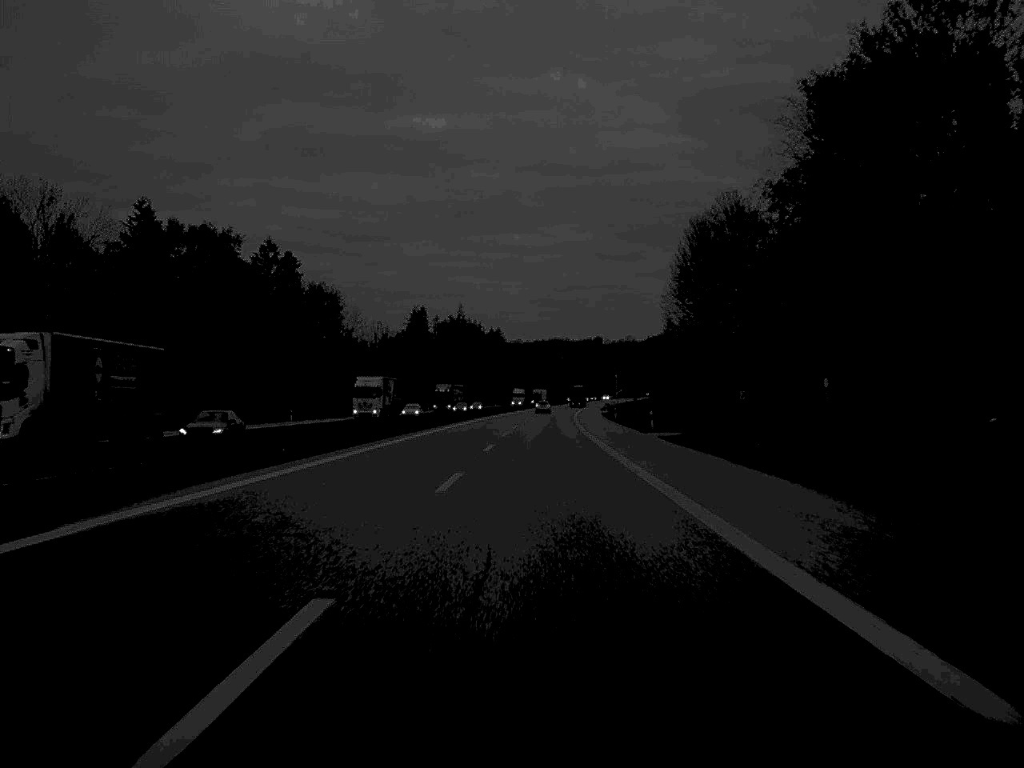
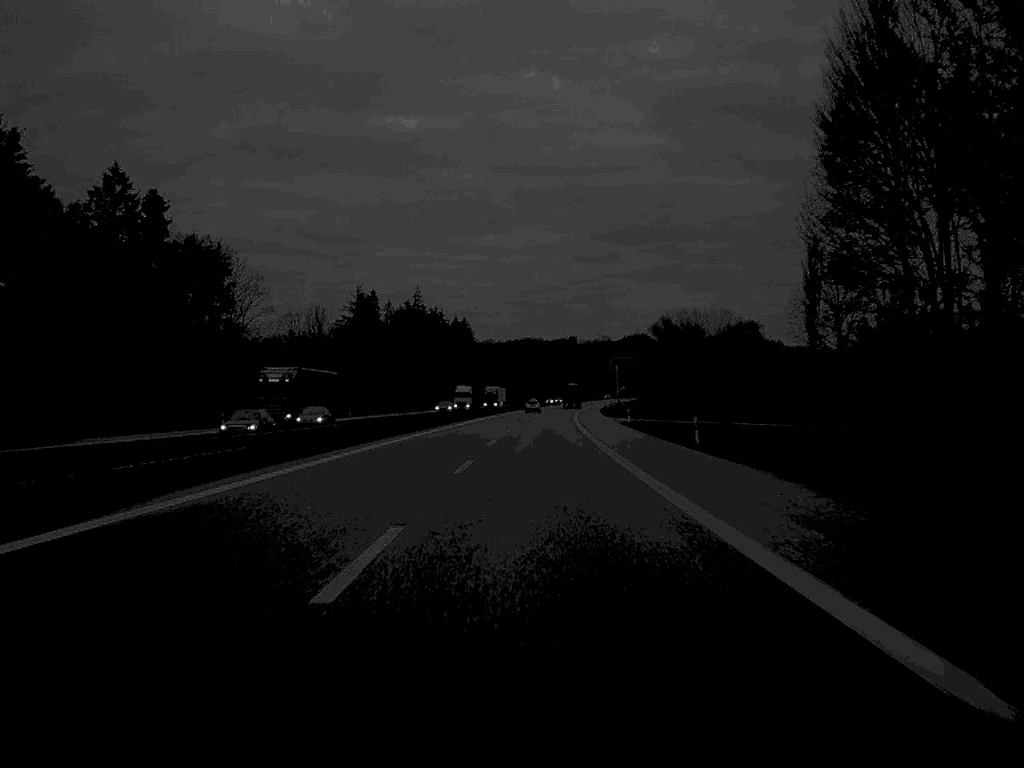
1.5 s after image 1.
(+0.8, +66.6) m; +1°
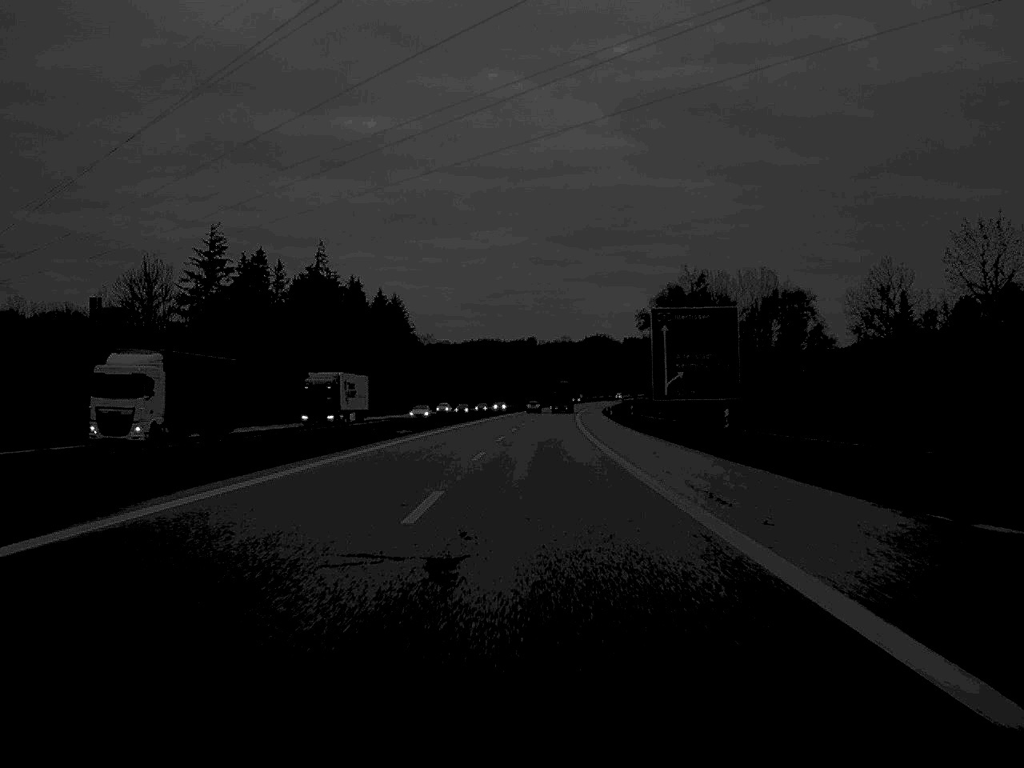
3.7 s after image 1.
(+1.7, +99.8) m; +2°
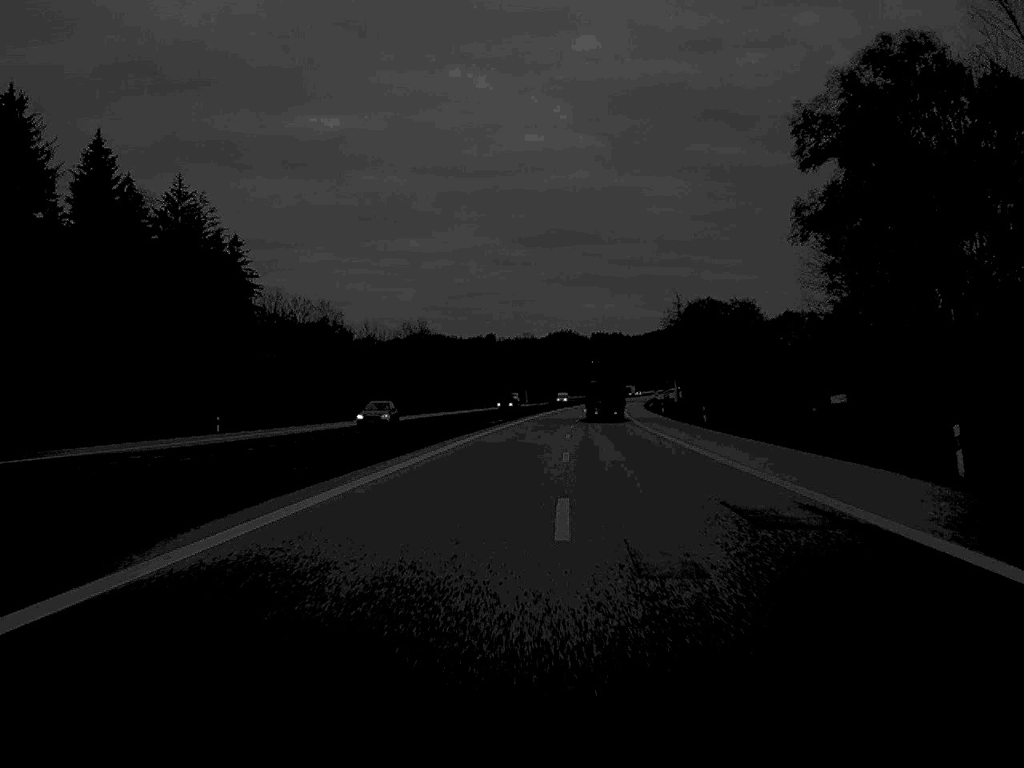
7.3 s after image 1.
(+2.8, +162.6) m; +2°
